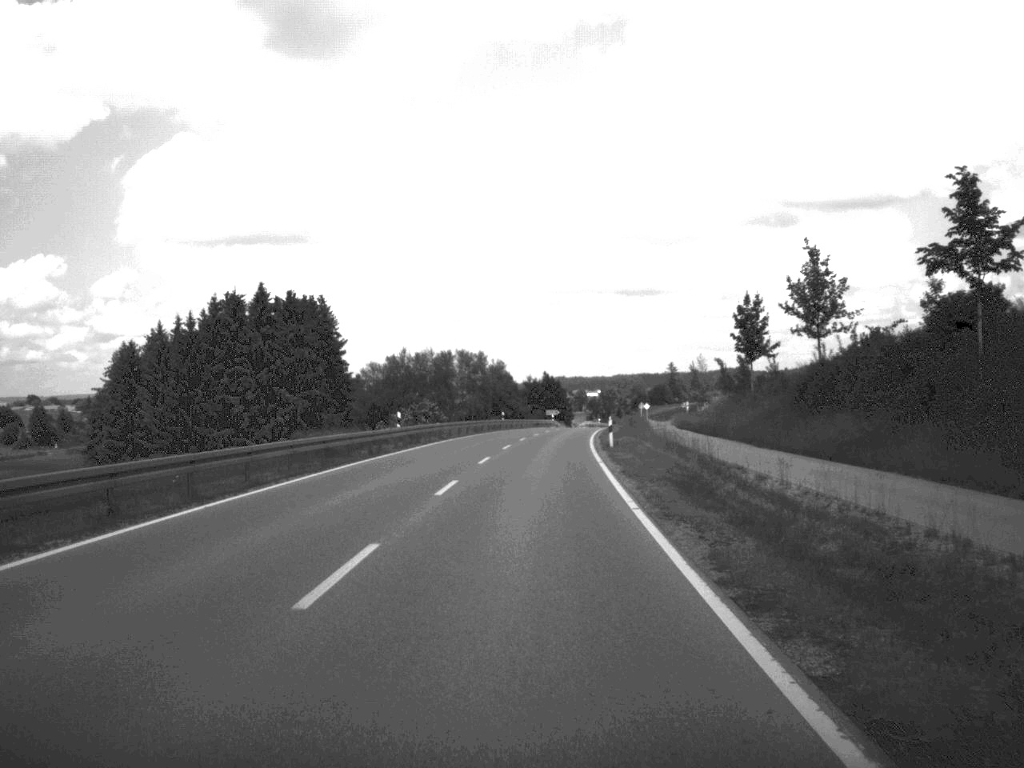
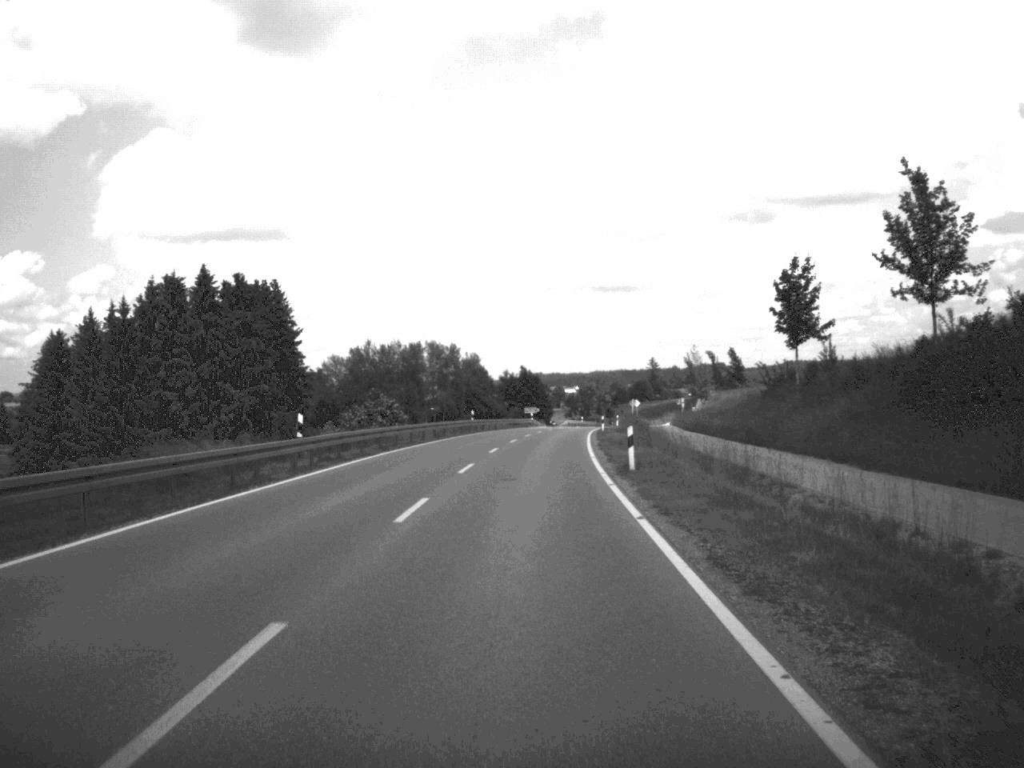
(+0.1, +16.6) m; +1°
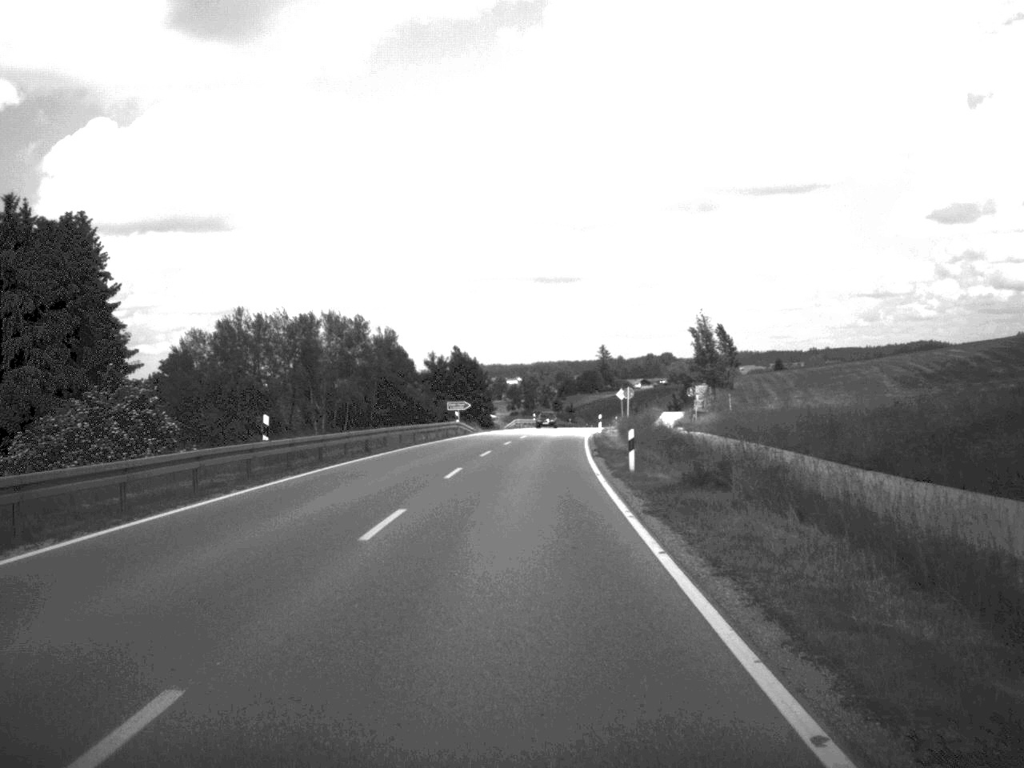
(+1.0, +49.1) m; +2°
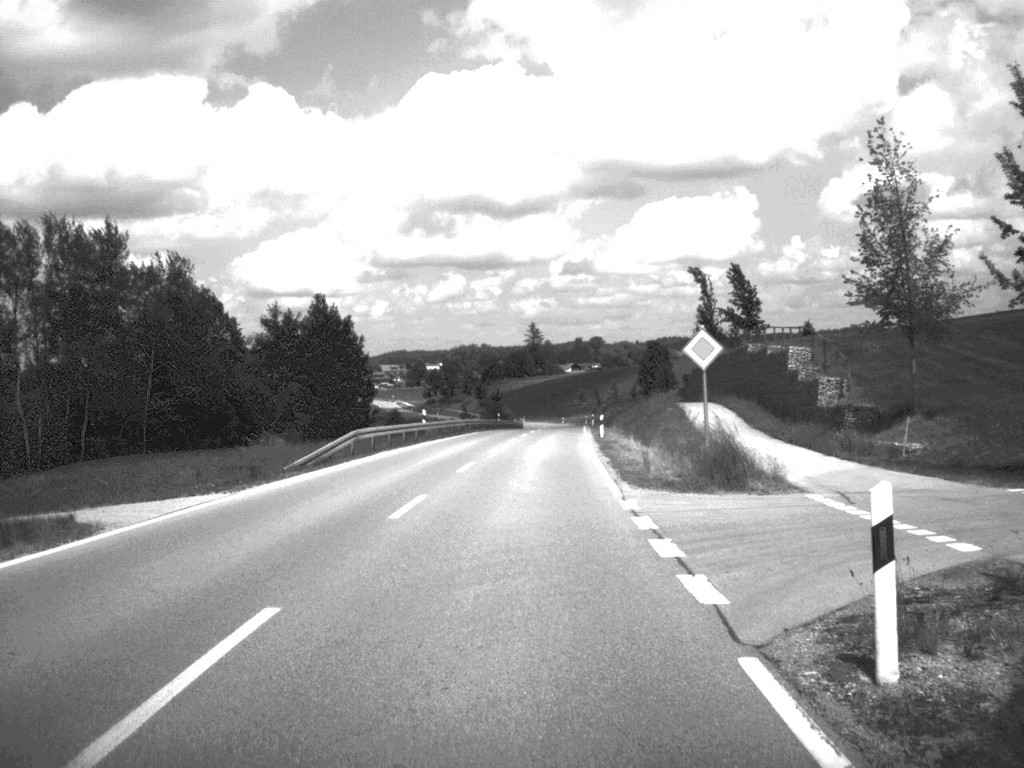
(+1.8, +67.5) m; +3°
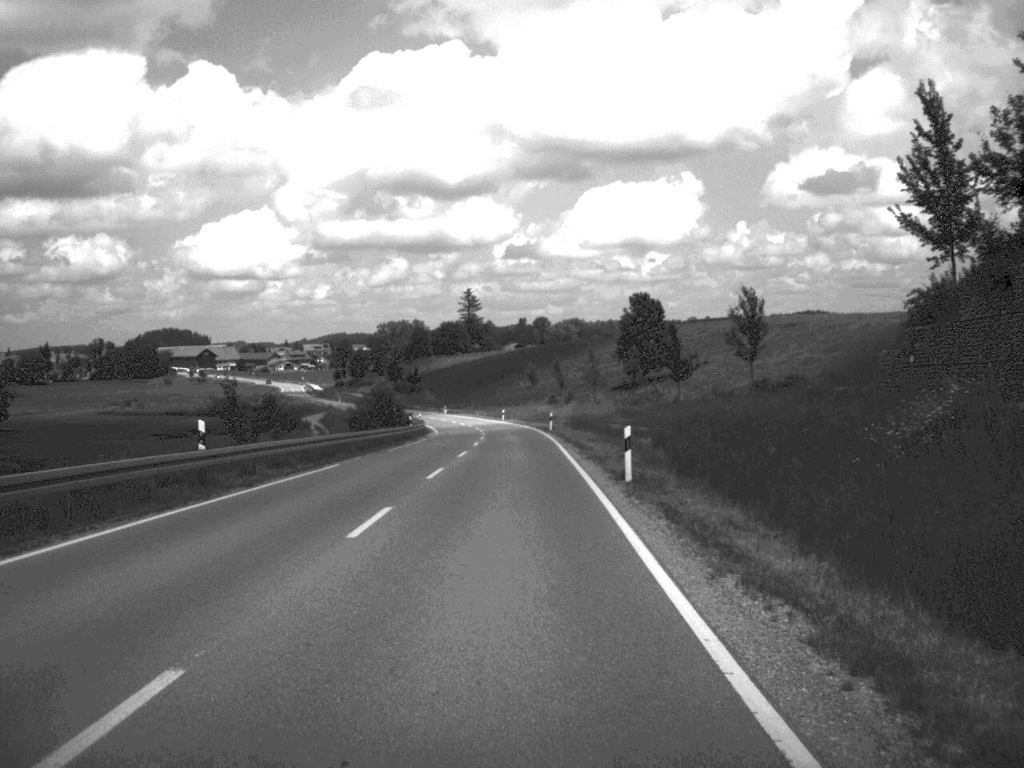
(+2.4, +84.2) m; +2°
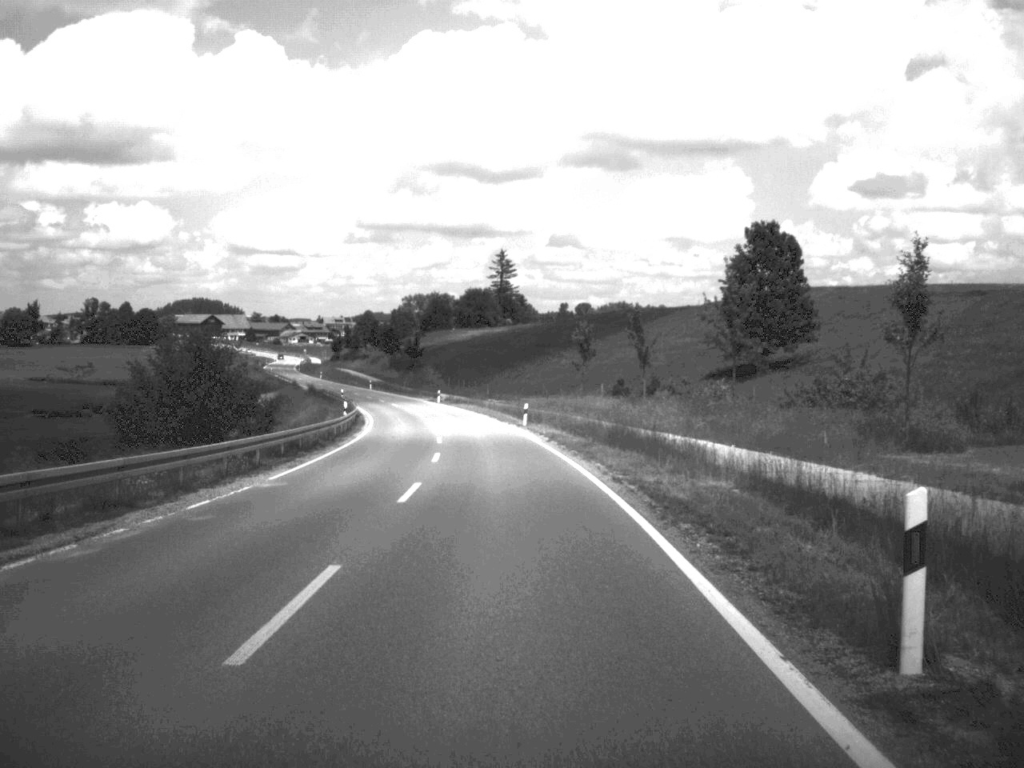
(-0.6, +65.5) m; -2°
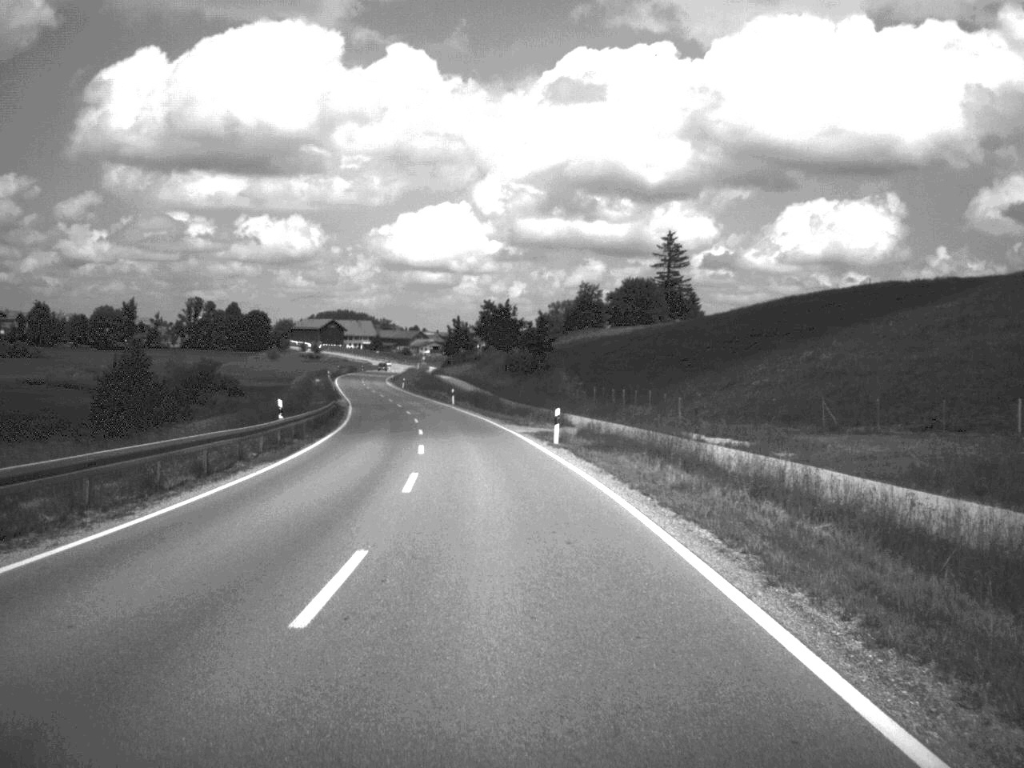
(-3.8, +69.0) m; -7°
